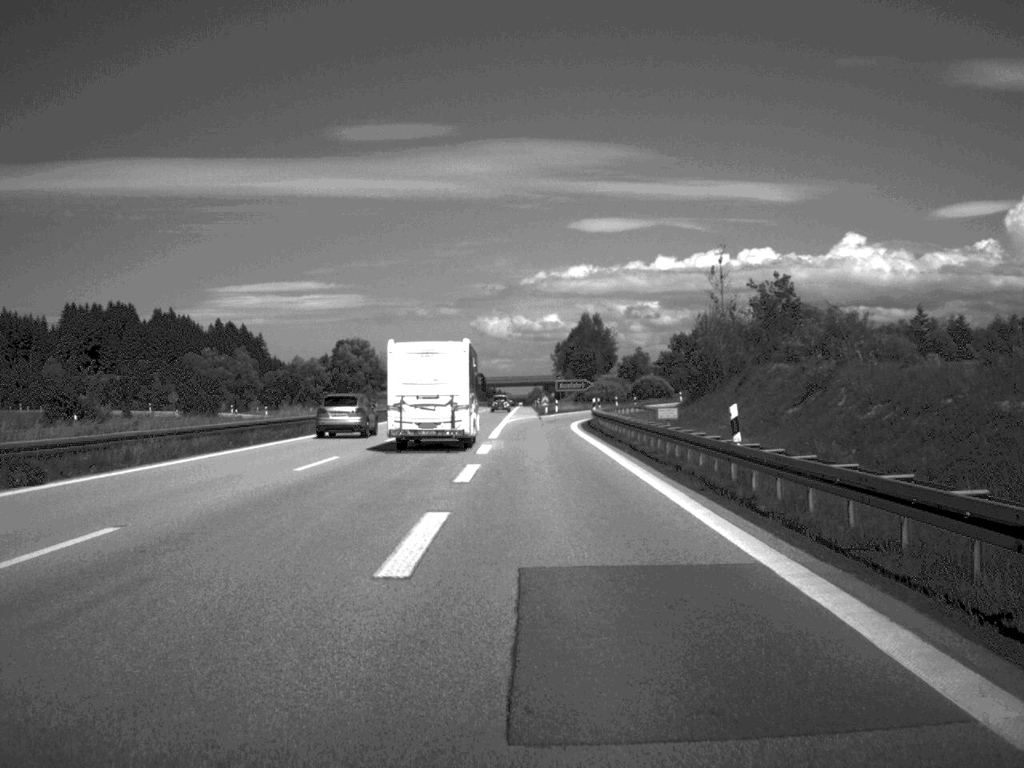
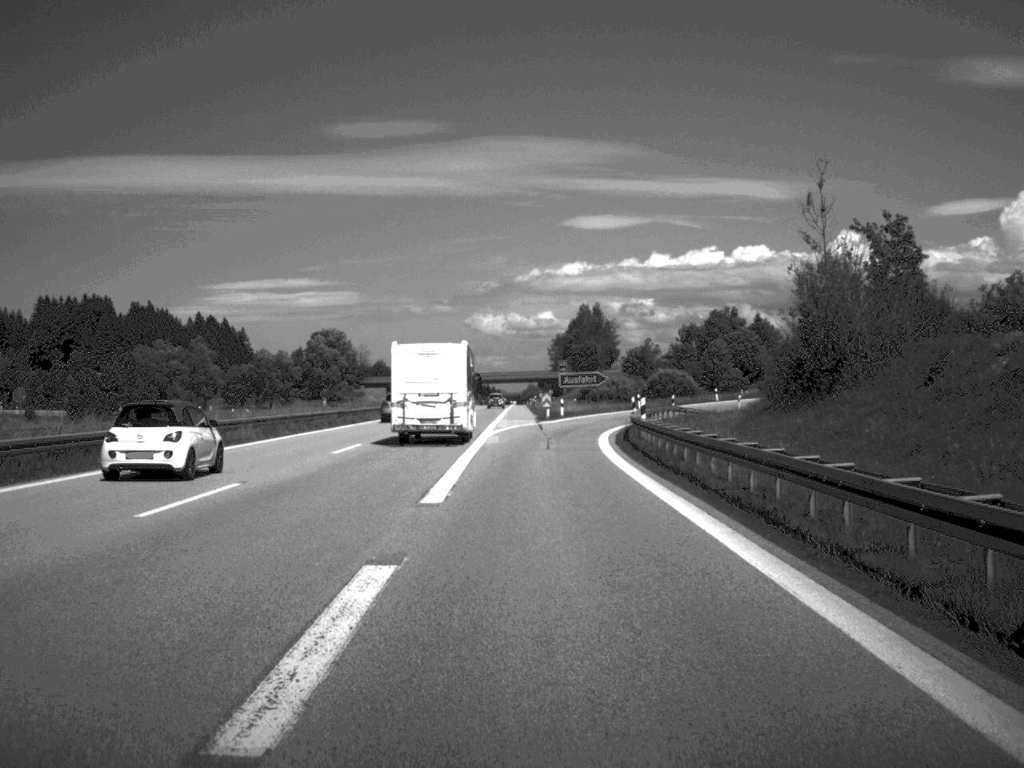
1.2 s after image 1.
(0.0, +28.2) m; 0°
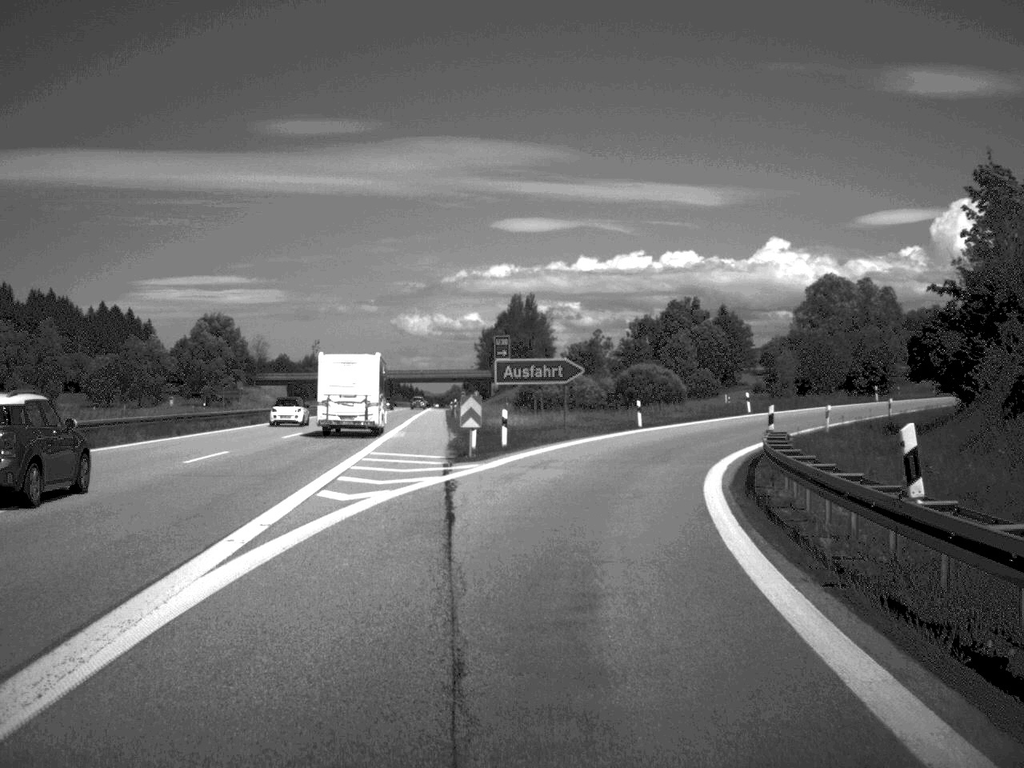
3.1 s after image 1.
(+0.6, +40.4) m; +3°
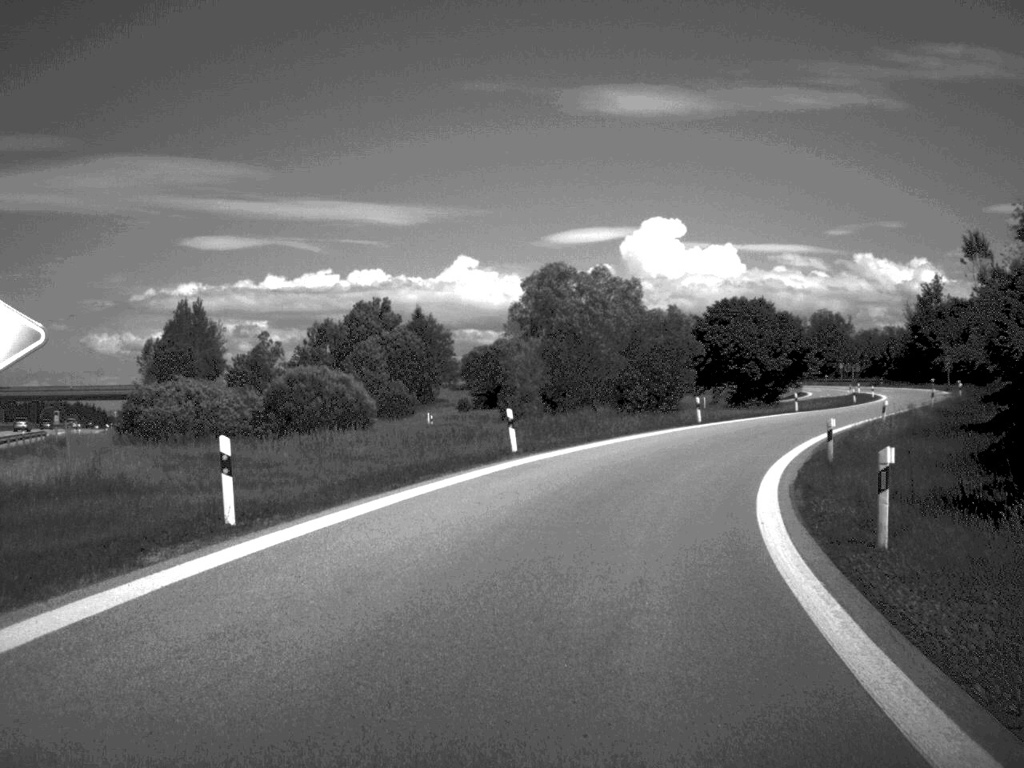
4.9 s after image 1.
(+4.1, +34.3) m; +14°
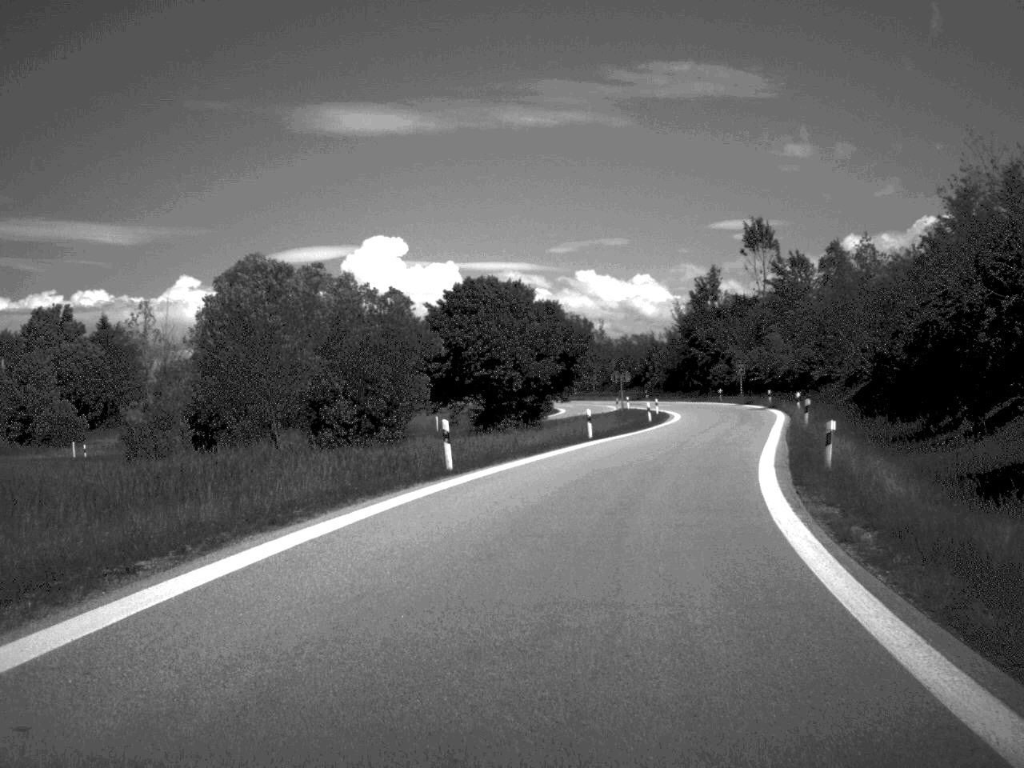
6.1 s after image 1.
(+2.6, +24.7) m; +12°
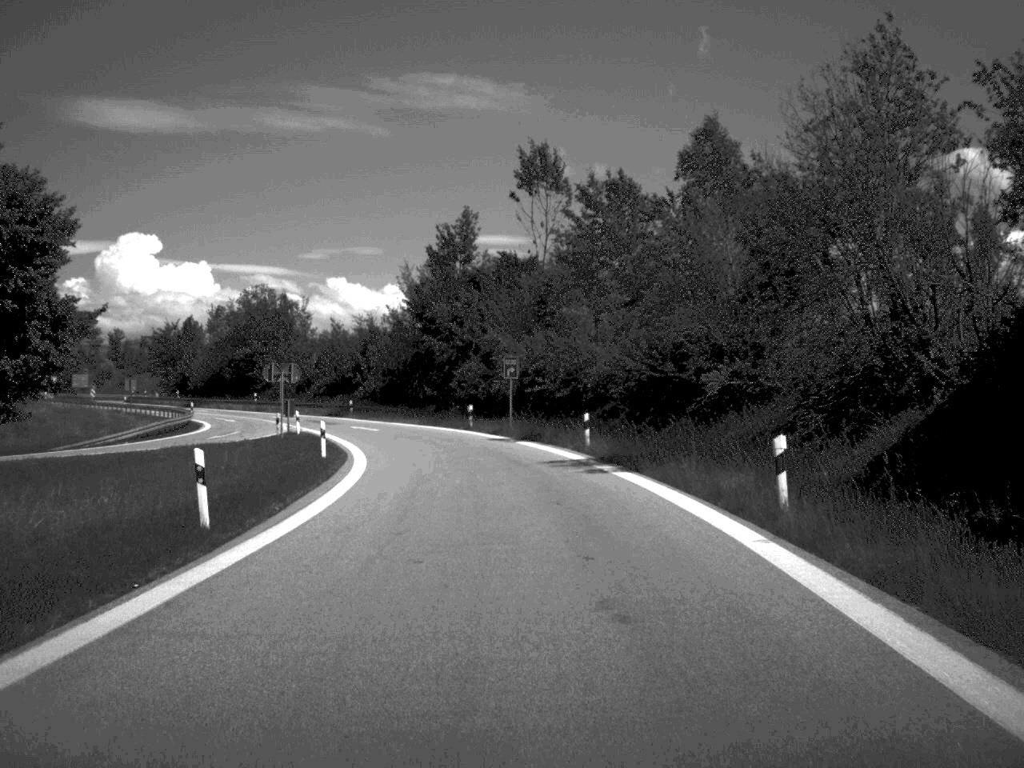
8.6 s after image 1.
(+6.6, +46.5) m; +11°
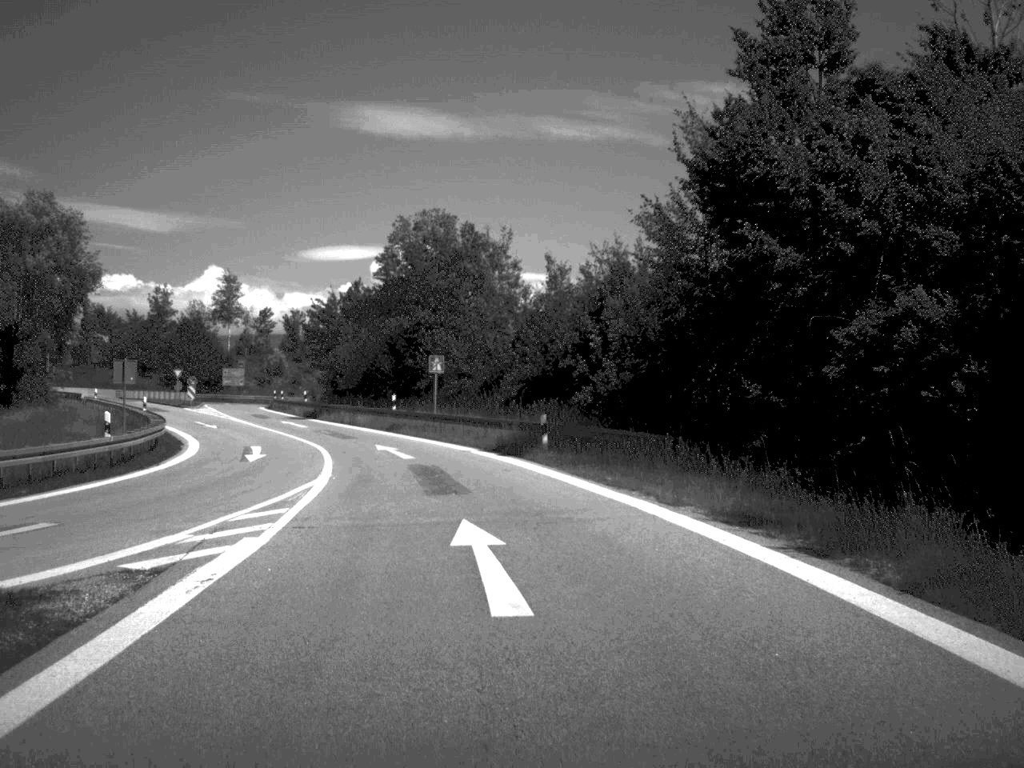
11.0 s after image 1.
(-4.4, +47.2) m; -13°
